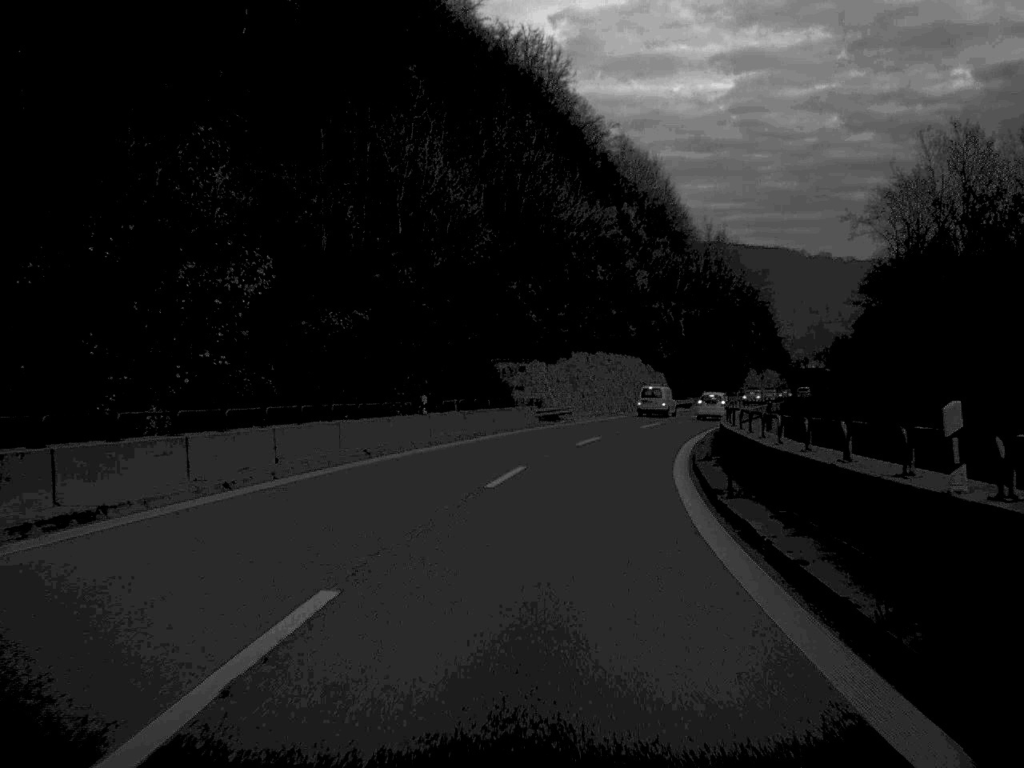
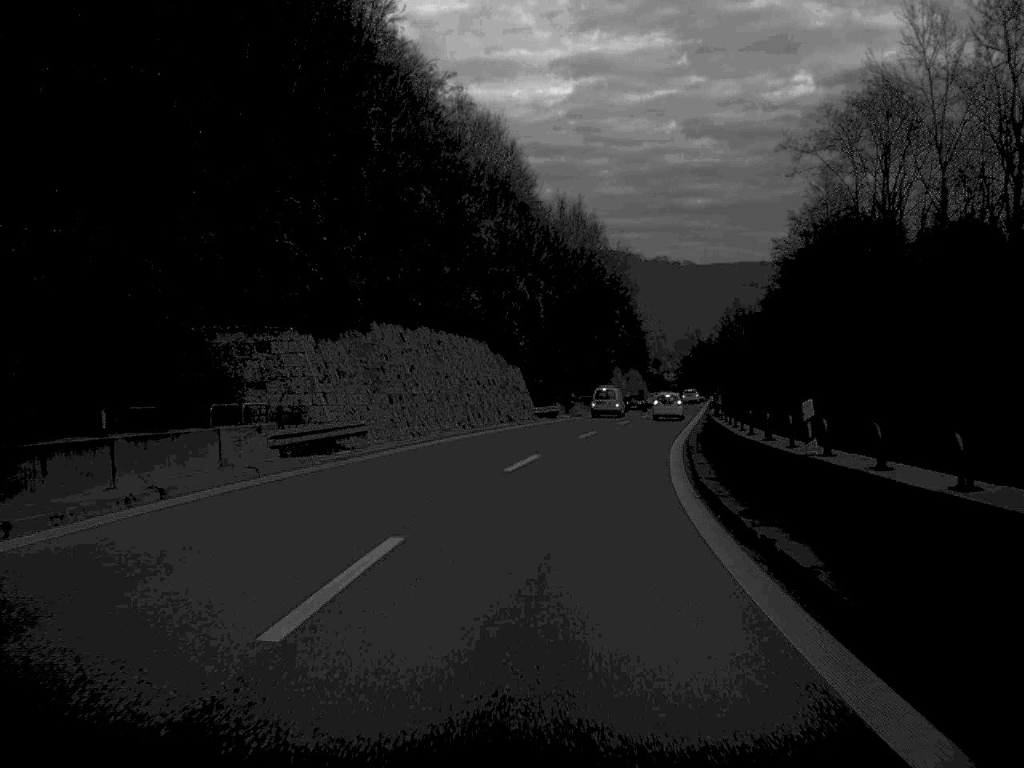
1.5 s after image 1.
(+2.1, +31.5) m; +7°
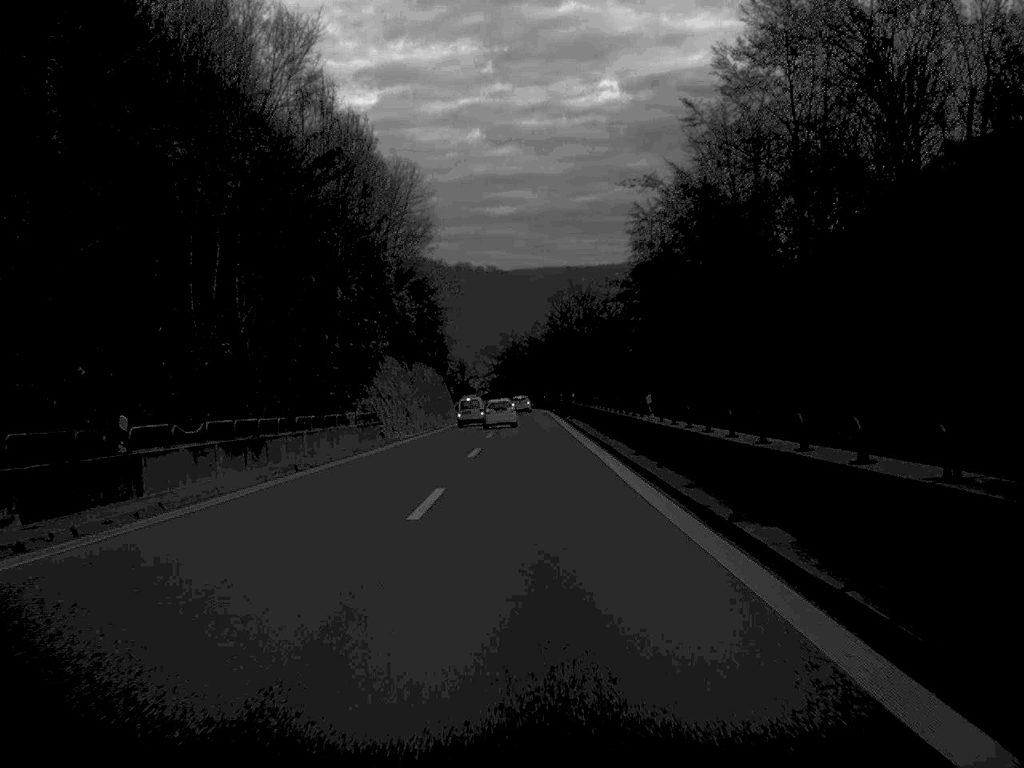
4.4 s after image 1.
(+5.9, +62.2) m; +8°
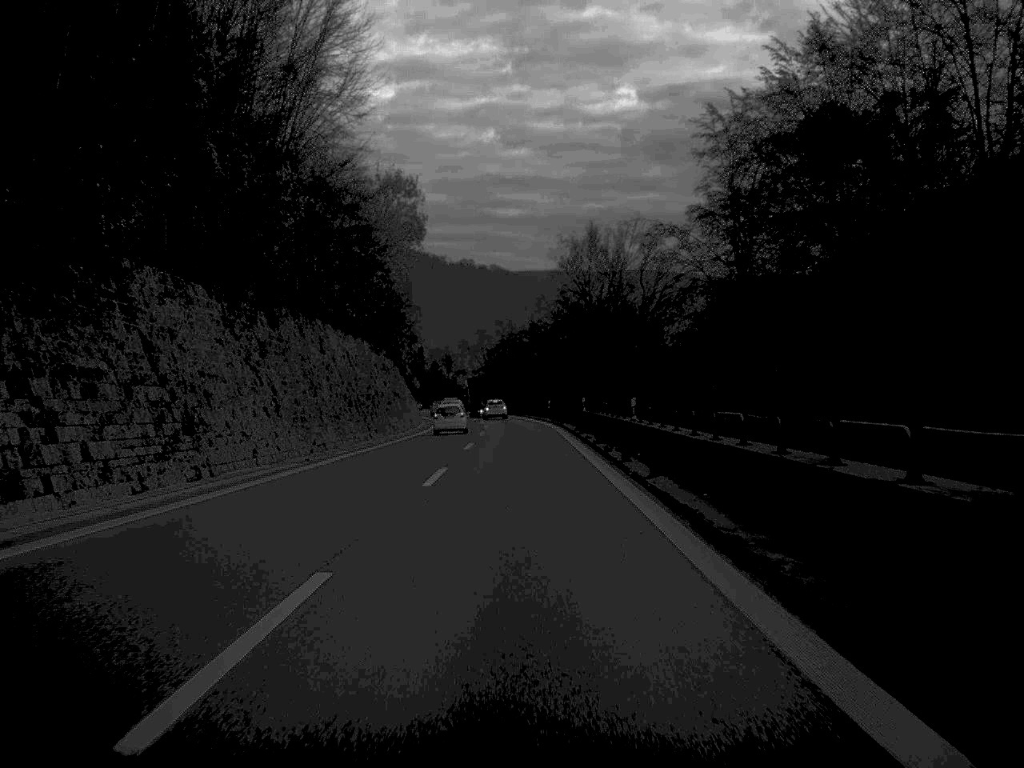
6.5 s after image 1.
(+0.1, +46.9) m; 0°
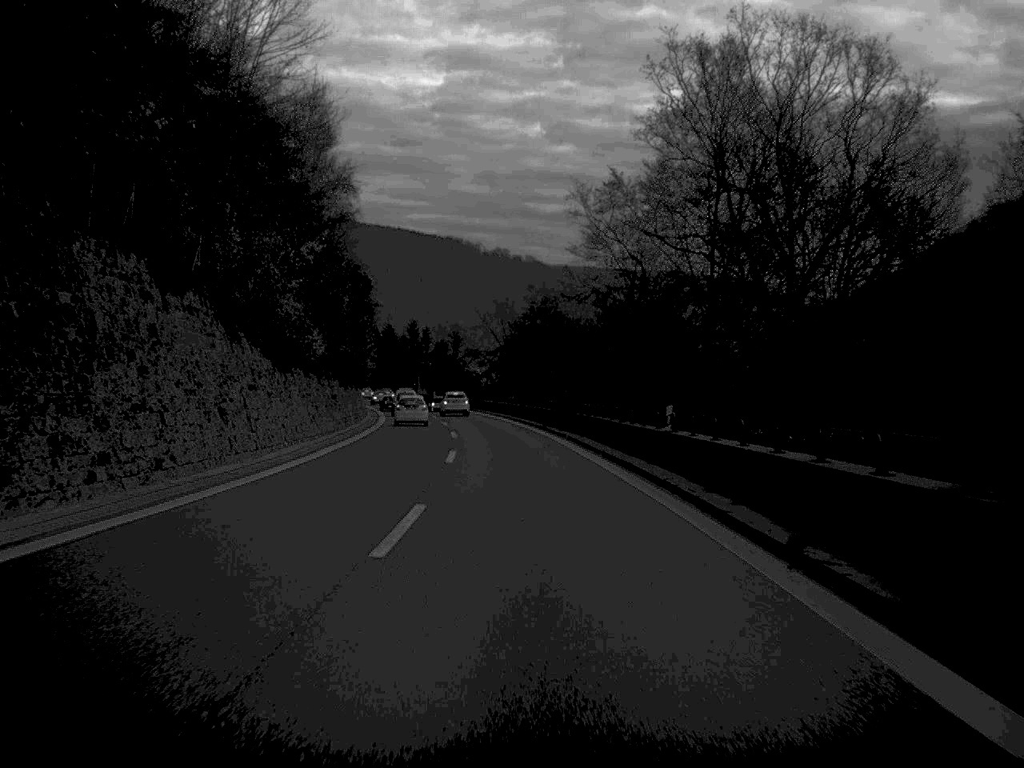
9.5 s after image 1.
(-0.6, +64.1) m; -1°
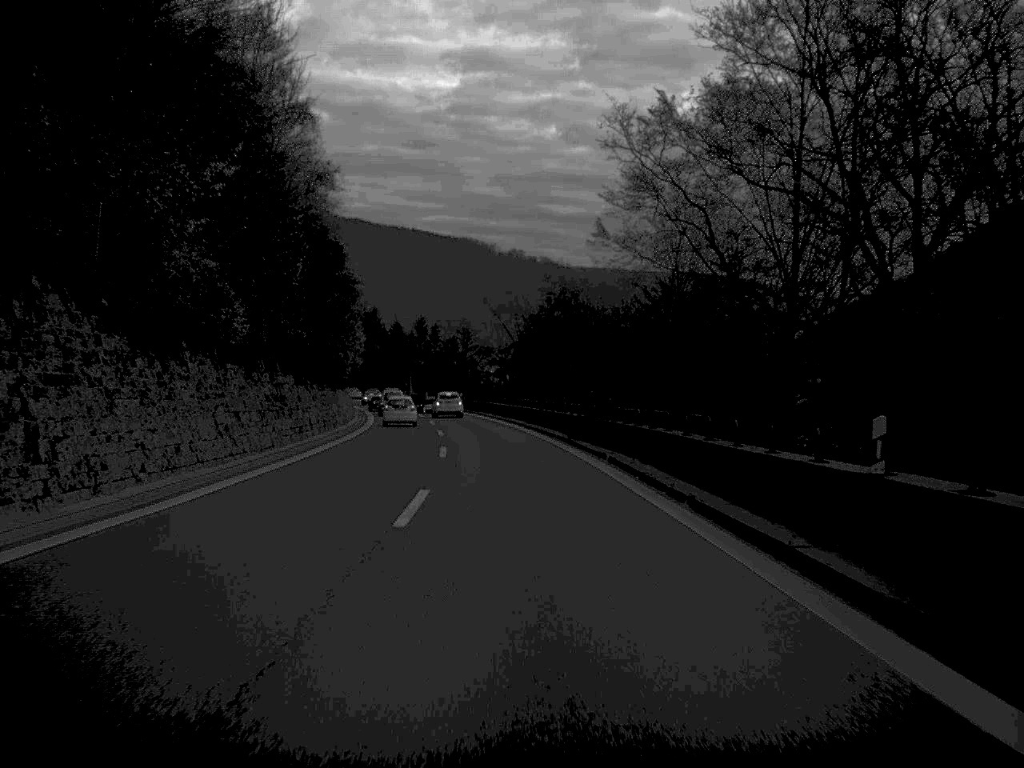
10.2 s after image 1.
(-0.1, +15.1) m; -1°
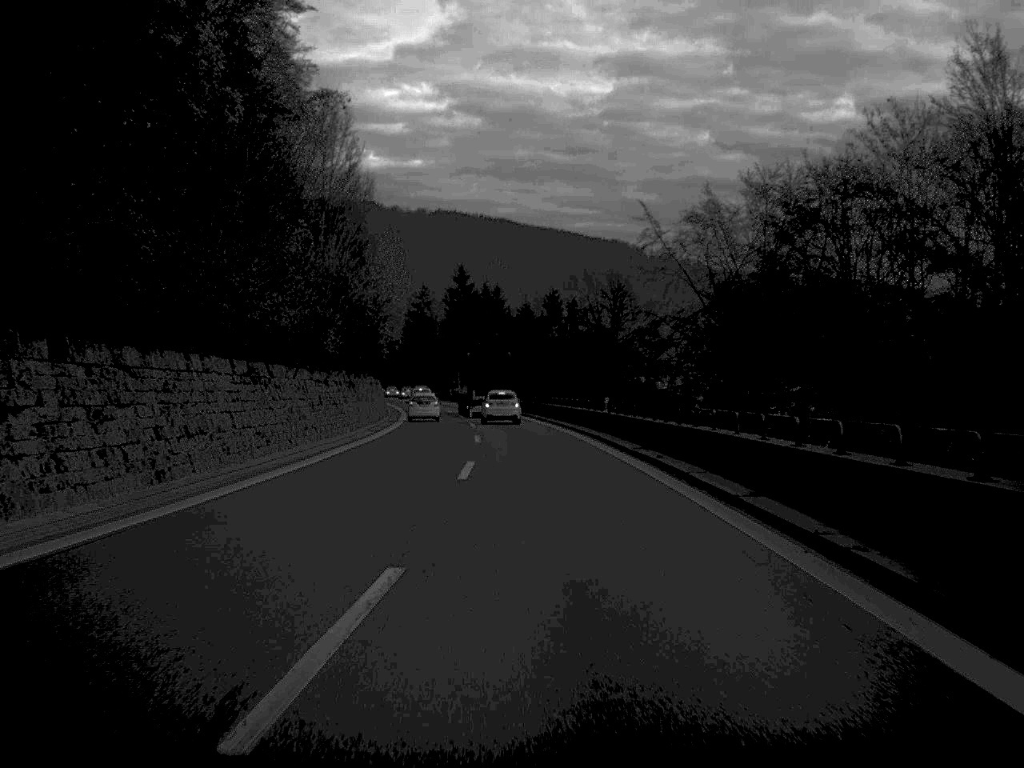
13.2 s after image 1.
(-2.9, +63.1) m; -7°
